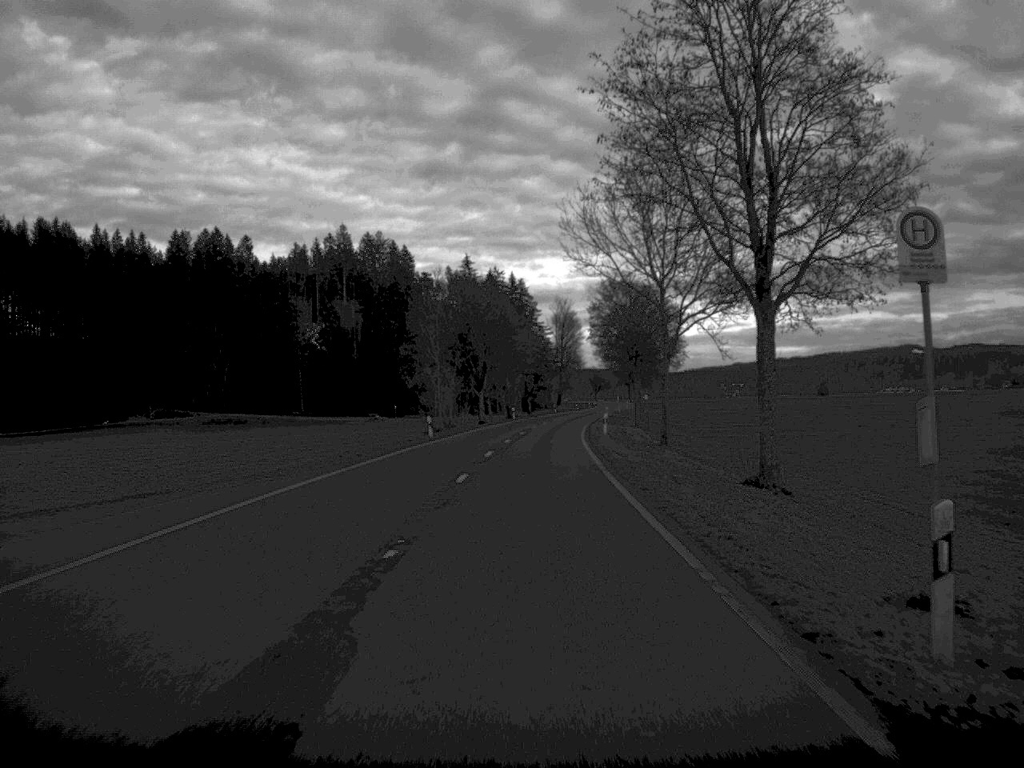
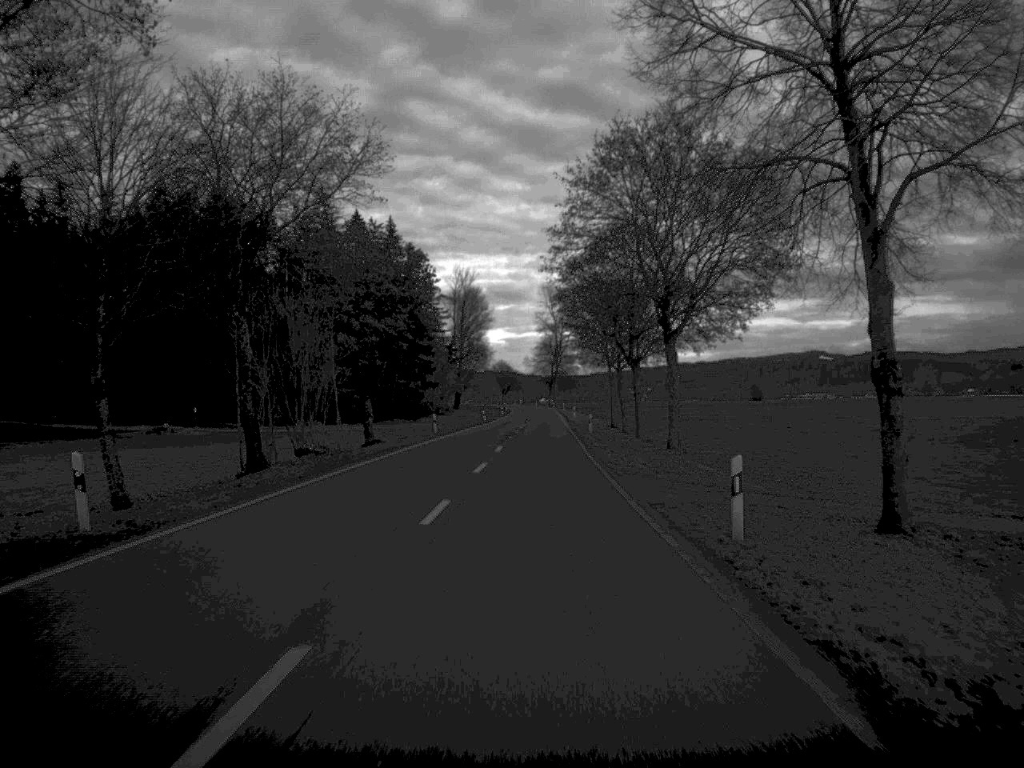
(+3.1, +91.6) m; +4°
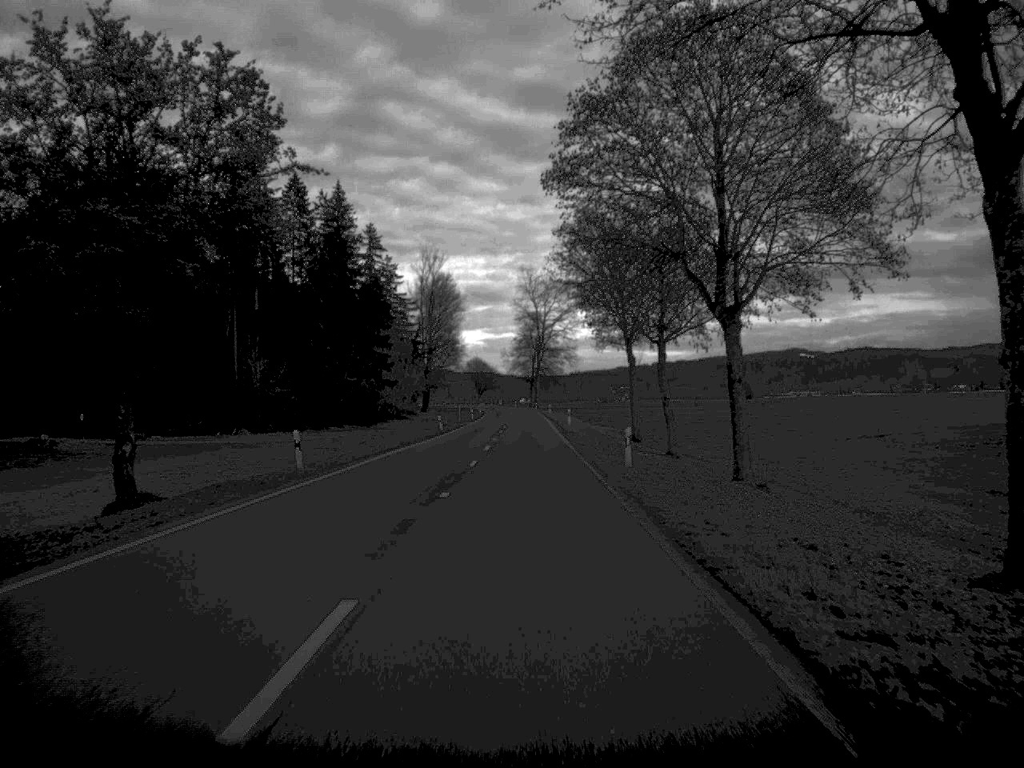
(+0.3, +34.2) m; +1°
